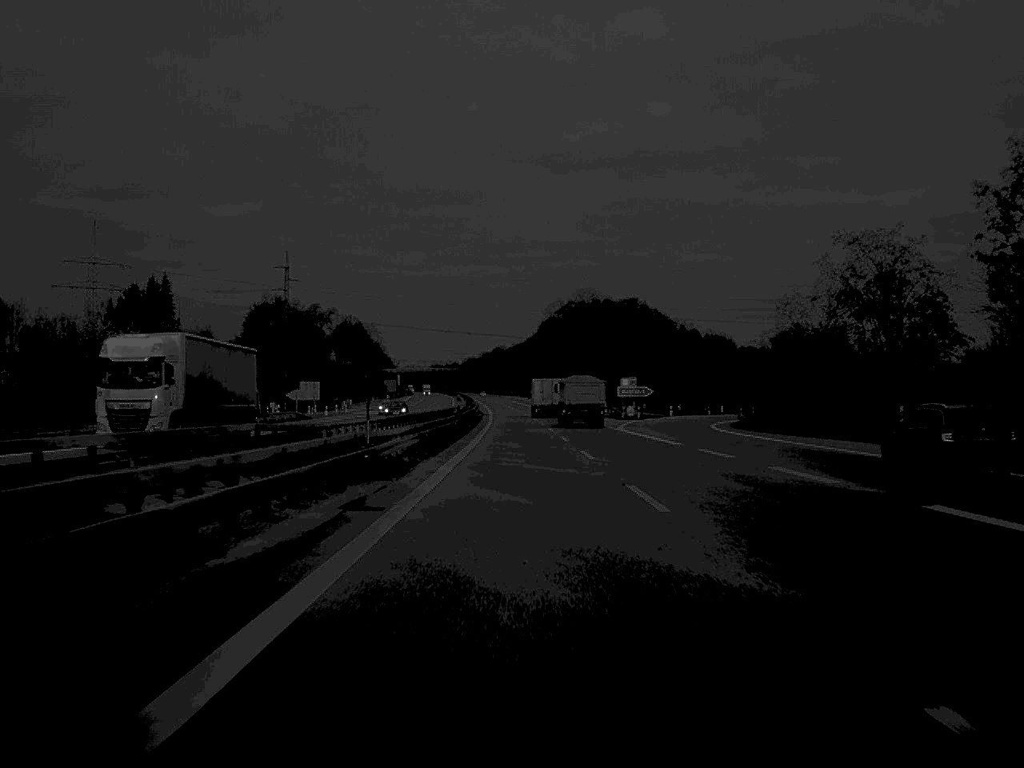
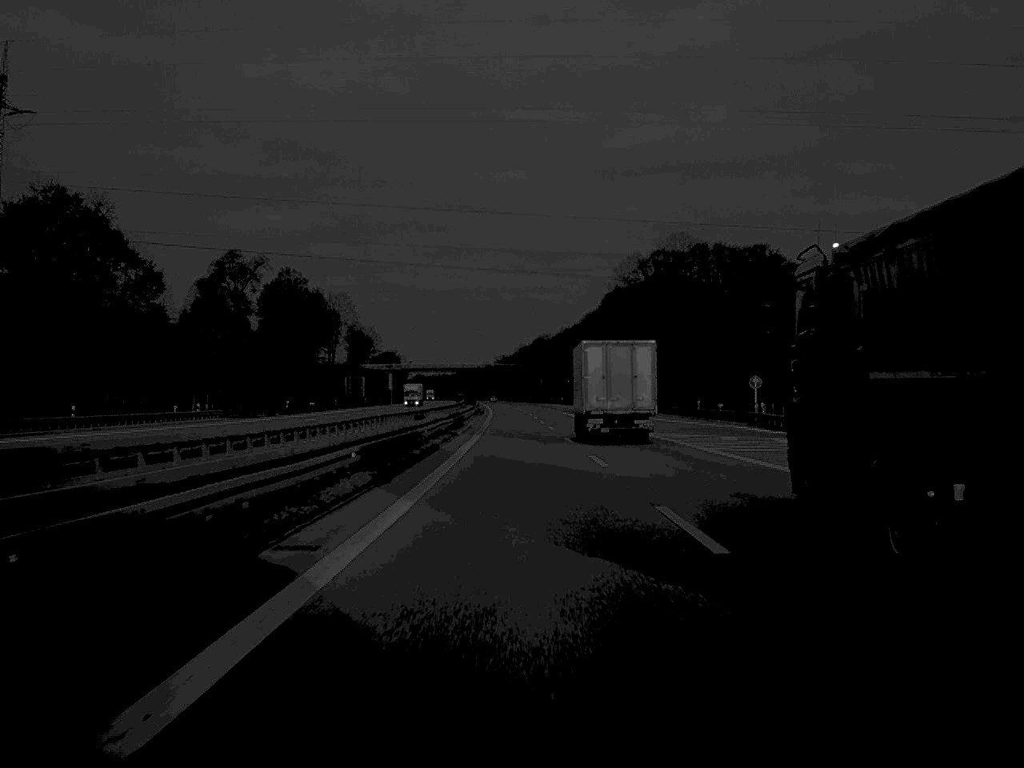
(-2.9, +165.9) m; -2°
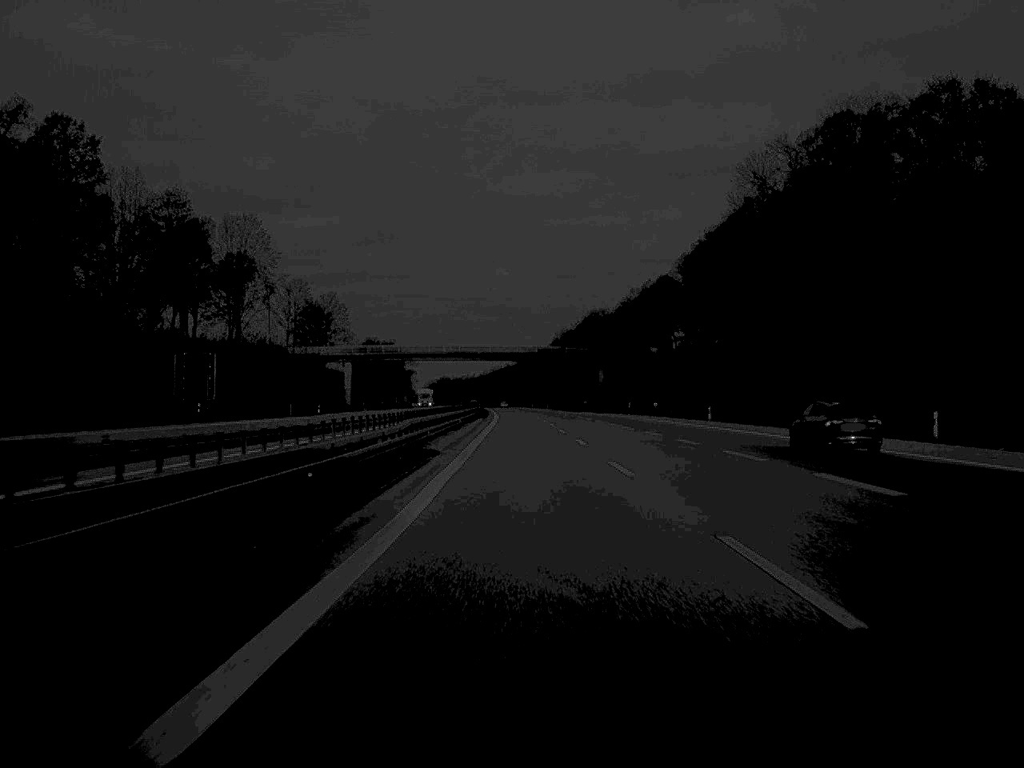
(-2.1, +134.2) m; -2°
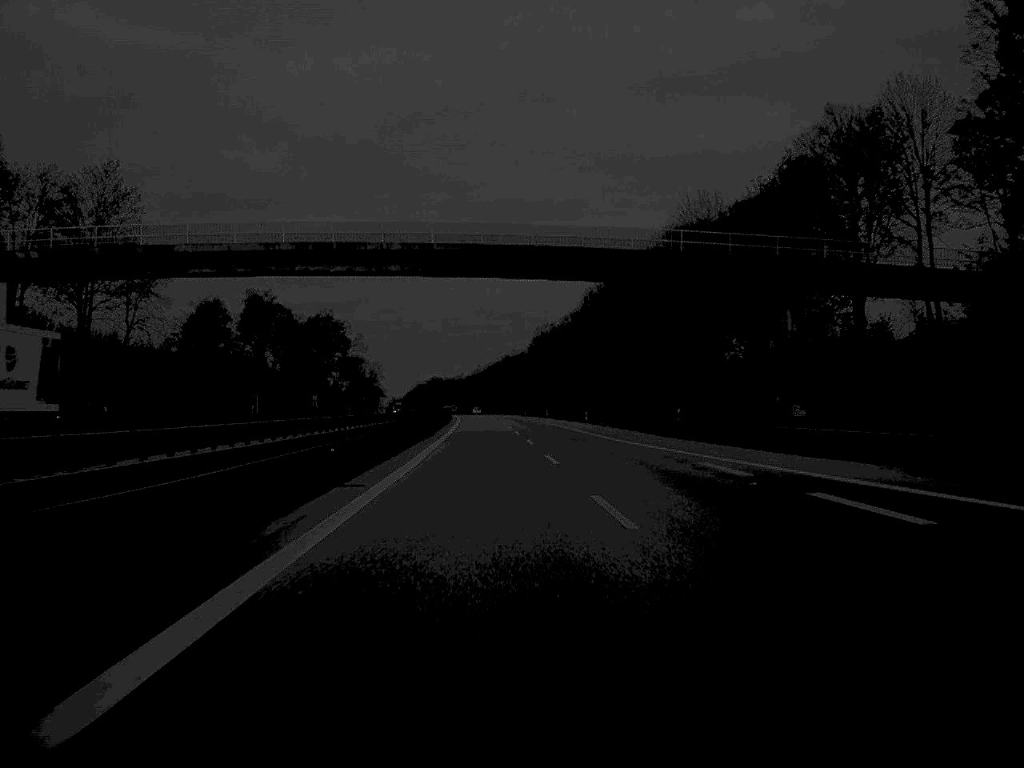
(-1.0, +134.5) m; 0°
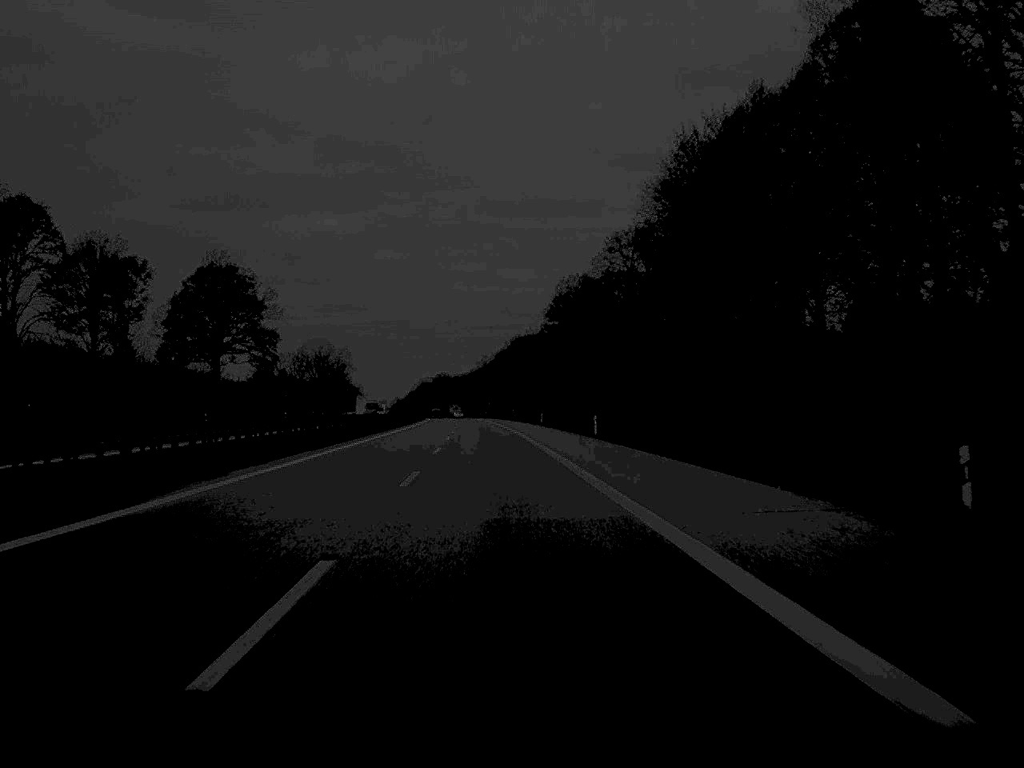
(0.0, +98.3) m; -1°
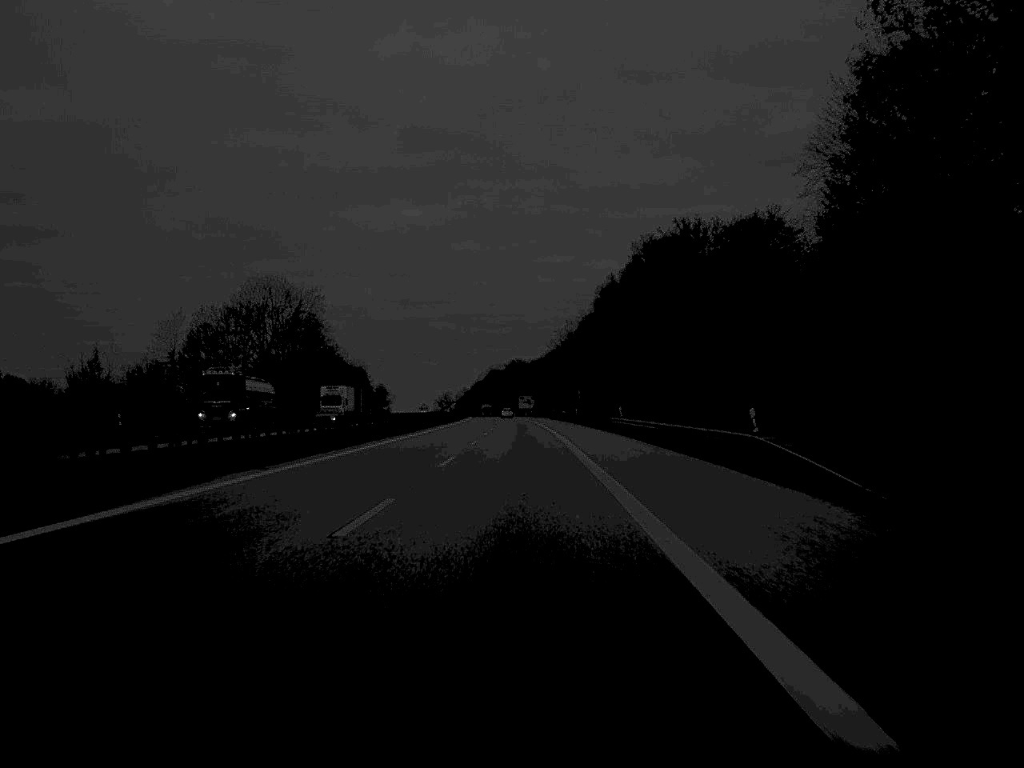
(-5.2, +134.6) m; -4°
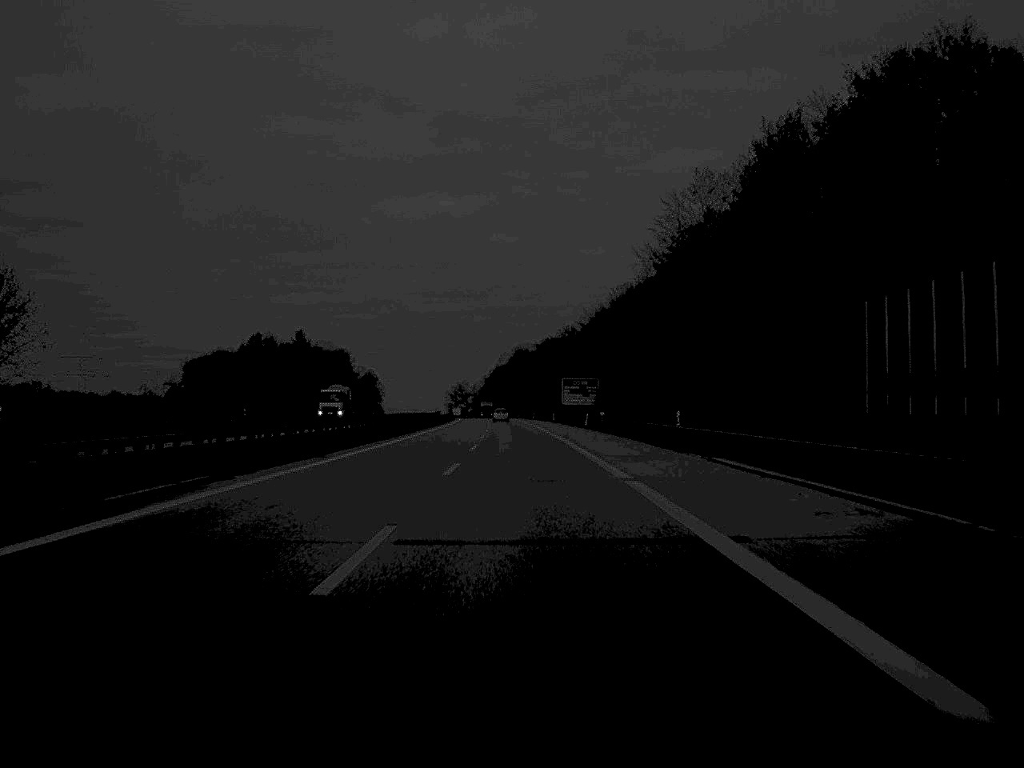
(-2.1, +164.7) m; -1°
